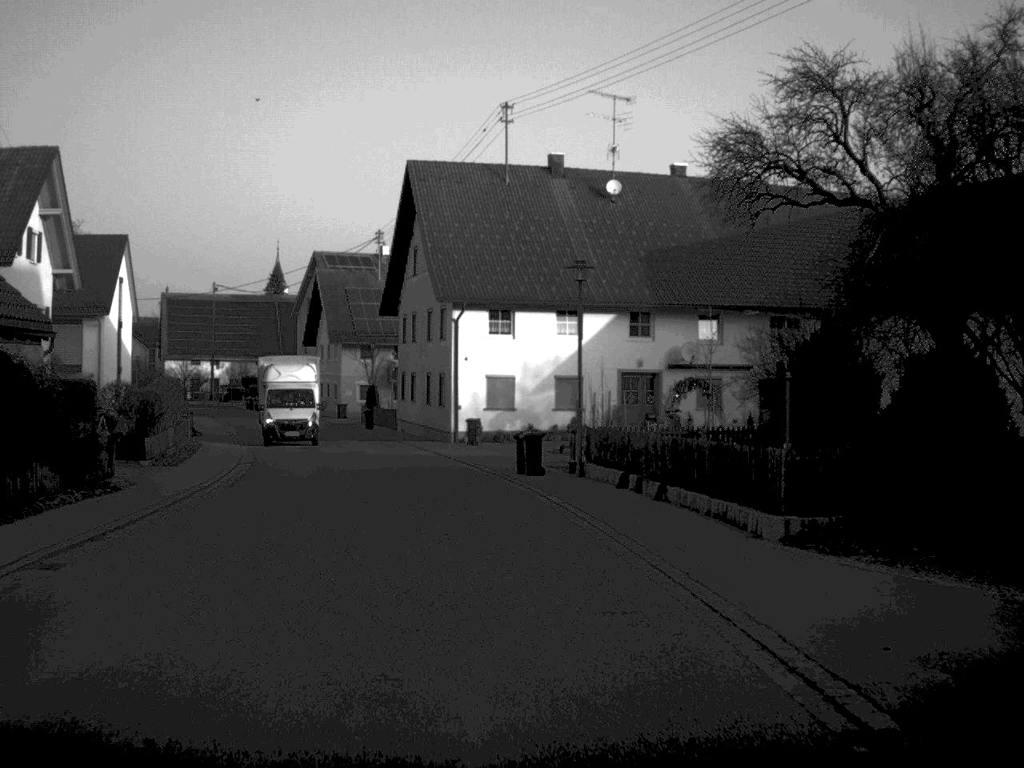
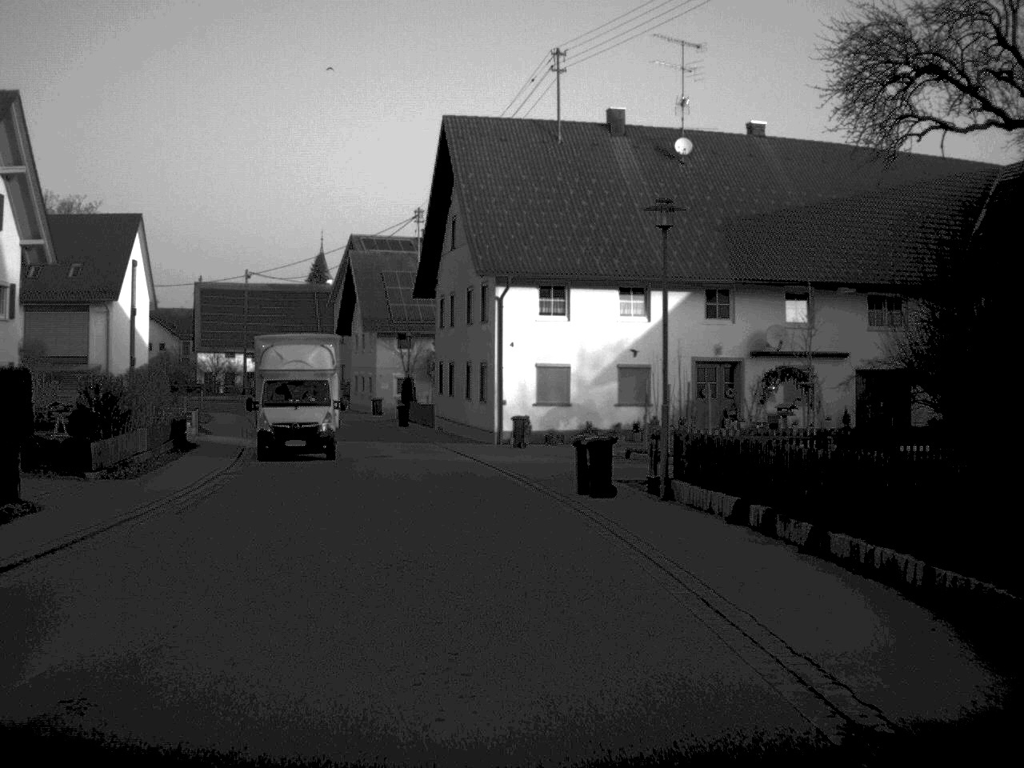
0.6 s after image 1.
(-0.1, +7.4) m; -2°
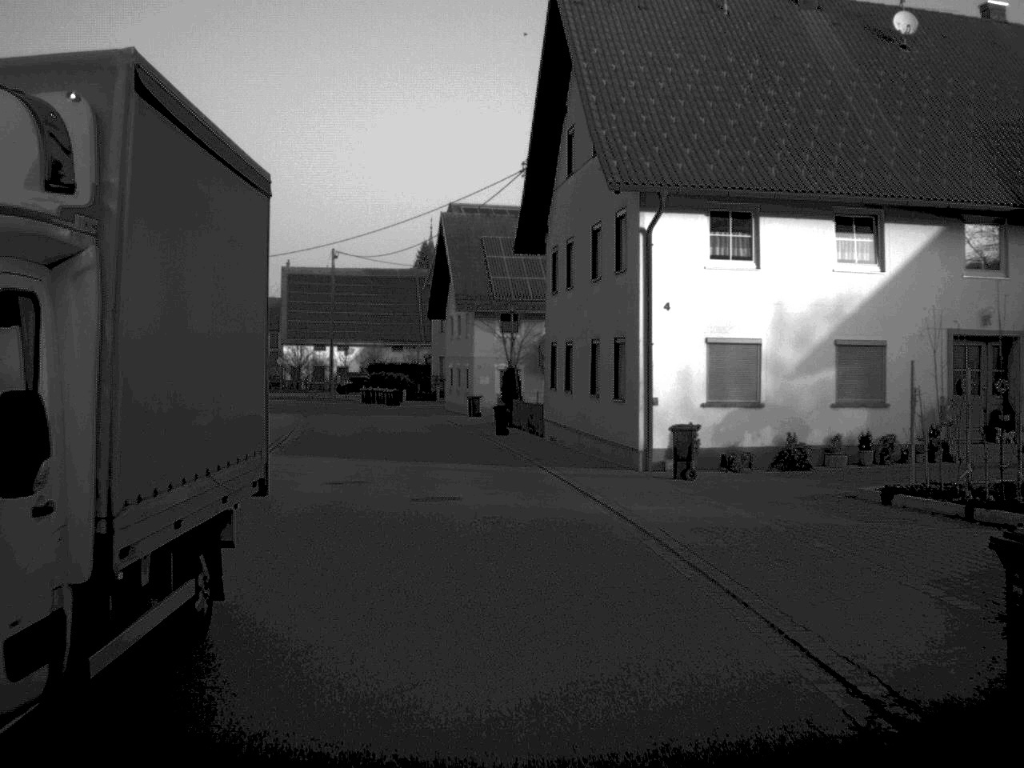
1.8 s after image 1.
(-0.7, +15.0) m; -5°
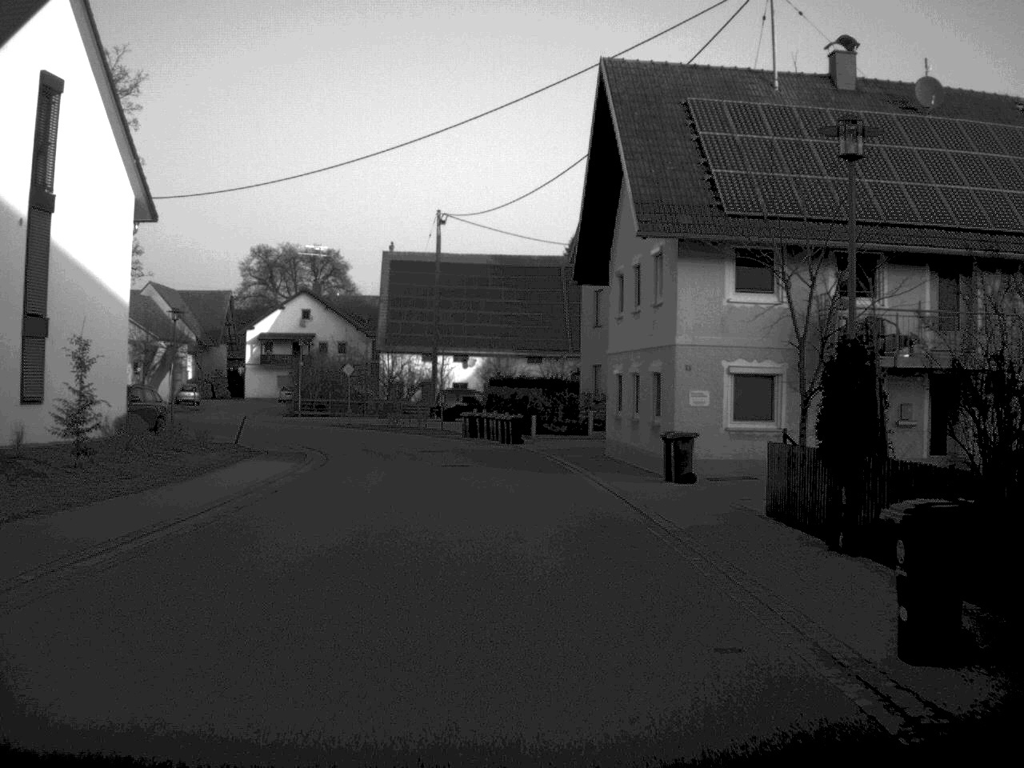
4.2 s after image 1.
(-2.0, +31.3) m; -7°
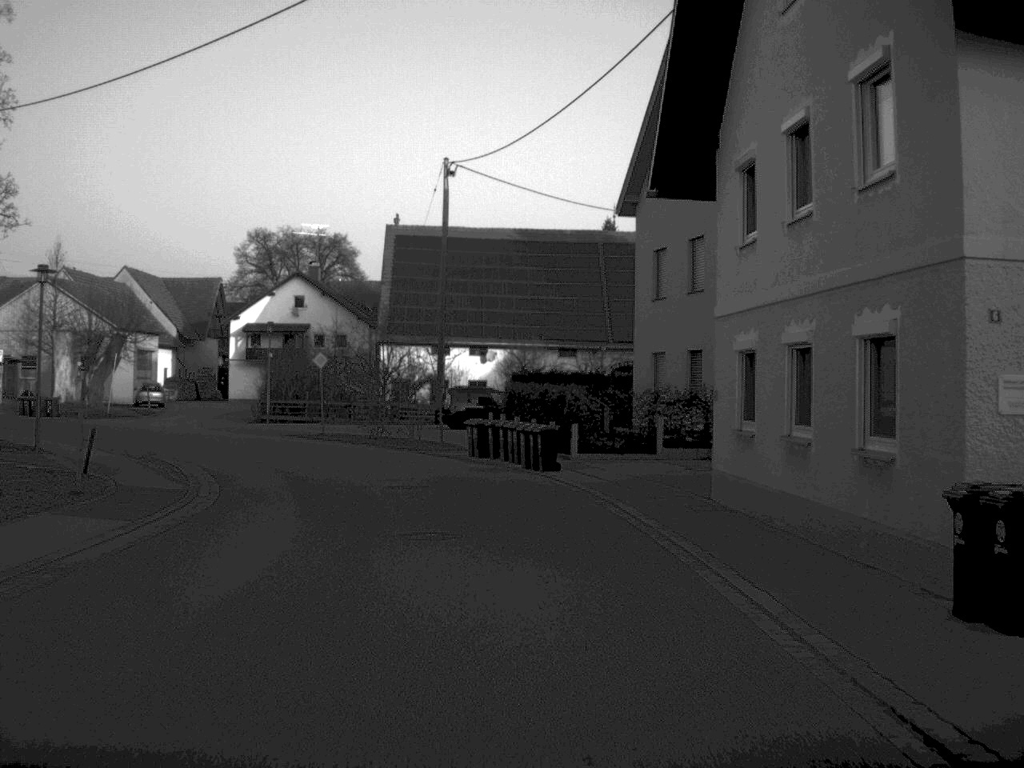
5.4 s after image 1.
(-0.2, +15.3) m; -1°
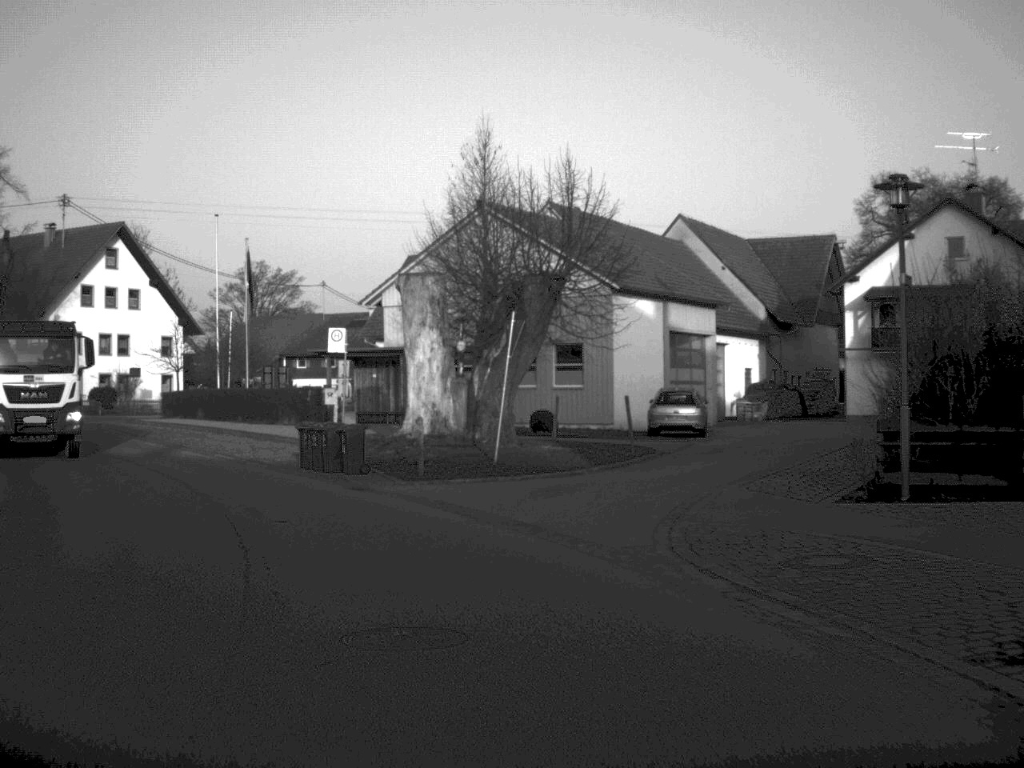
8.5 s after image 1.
(-6.7, +36.4) m; -29°
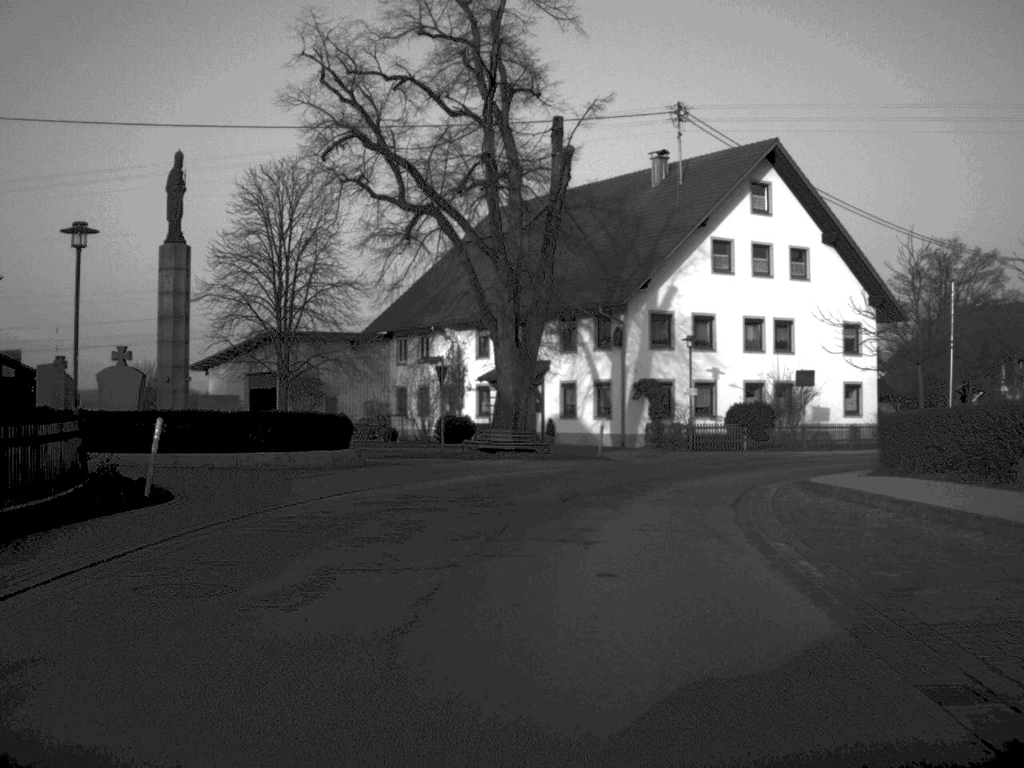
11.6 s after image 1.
(-10.2, +32.6) m; -29°
